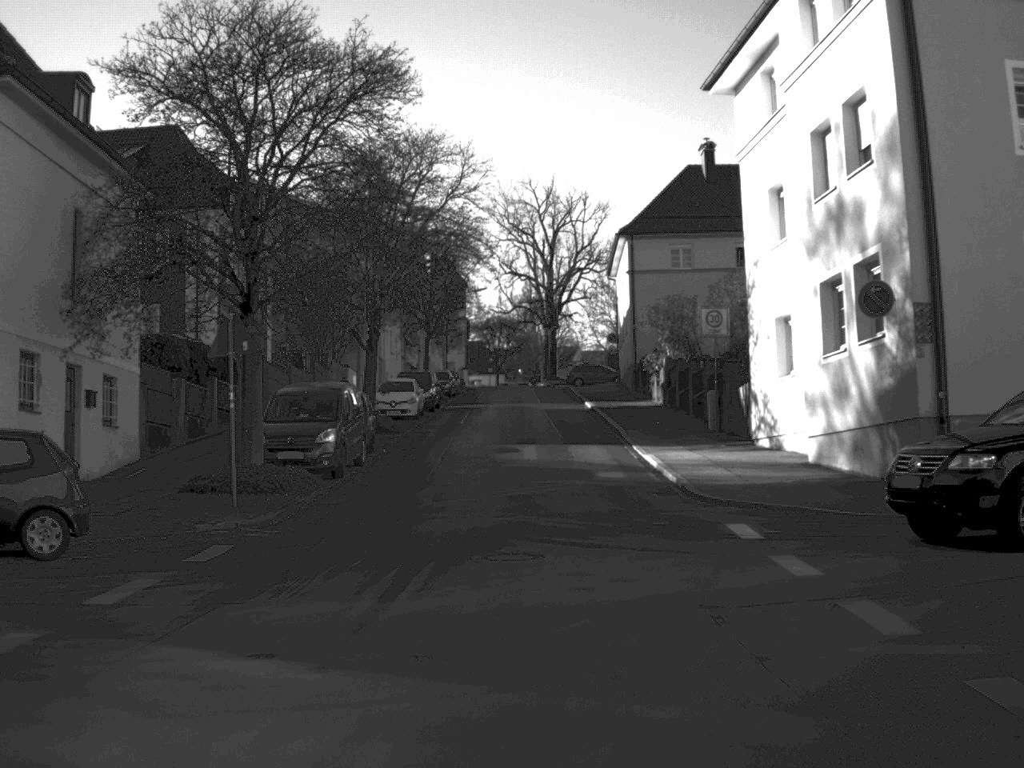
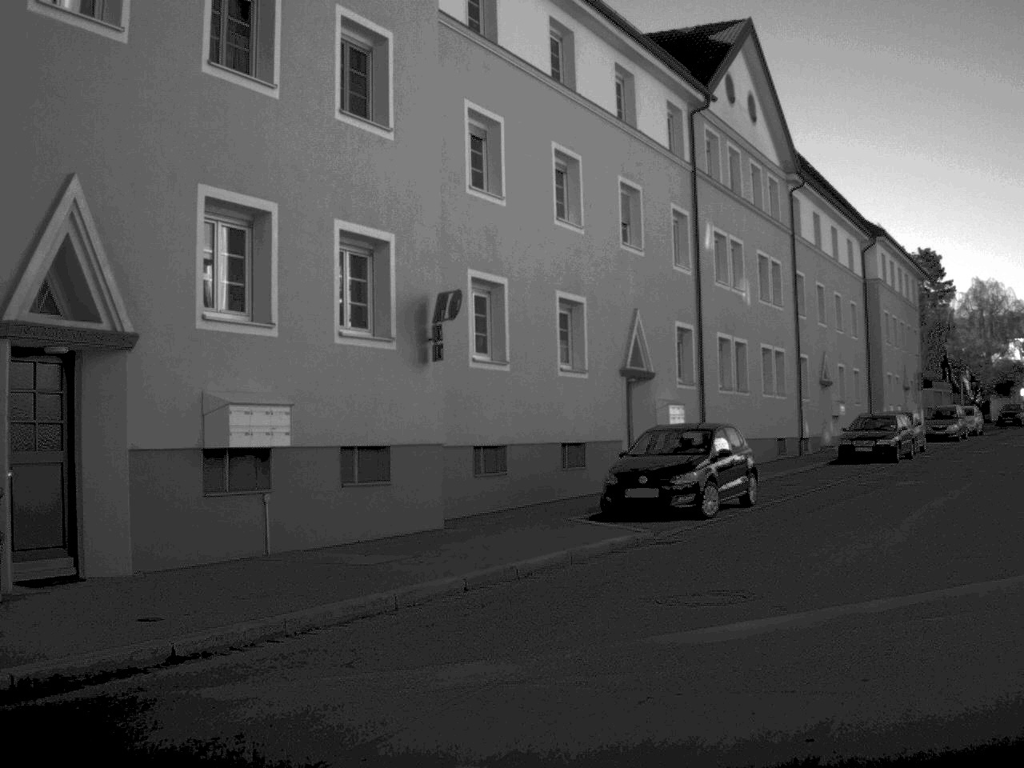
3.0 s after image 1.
(+5.0, +10.3) m; +60°
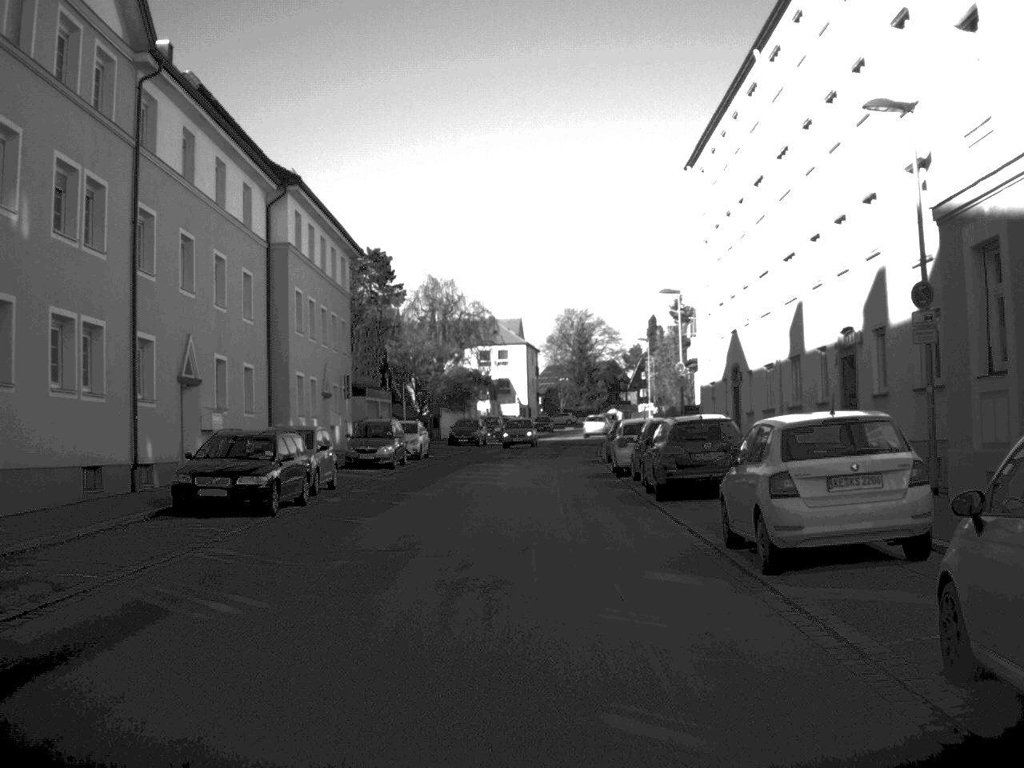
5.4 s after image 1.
(+4.8, +15.0) m; +23°
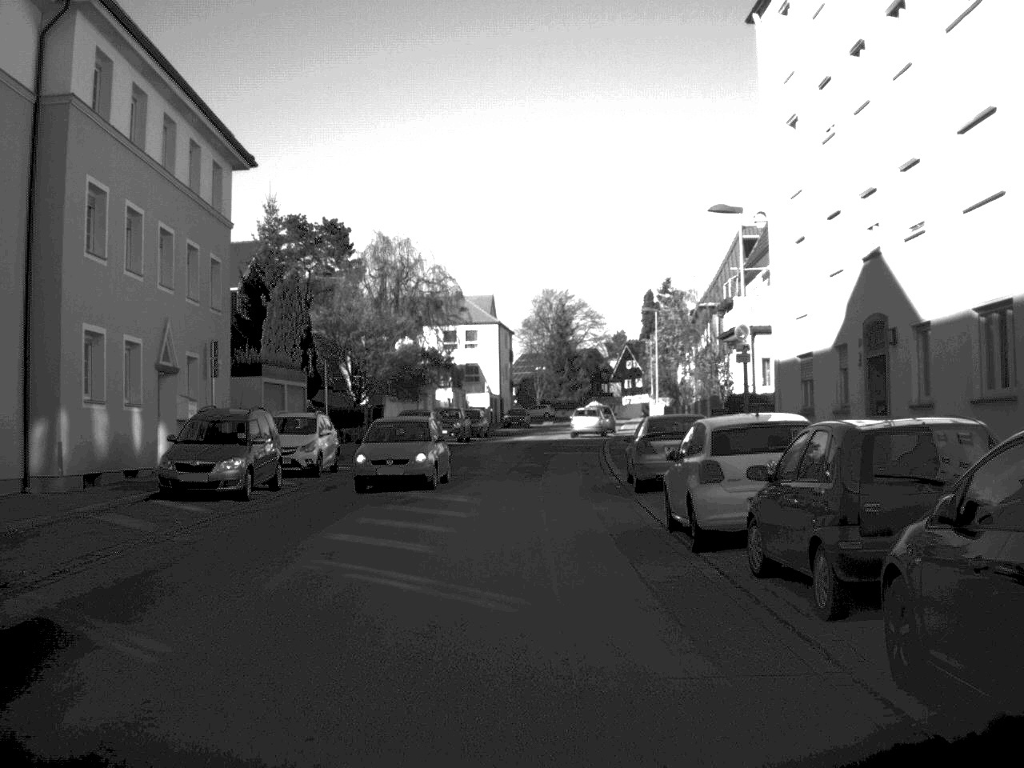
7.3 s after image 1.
(+0.2, +18.8) m; +1°
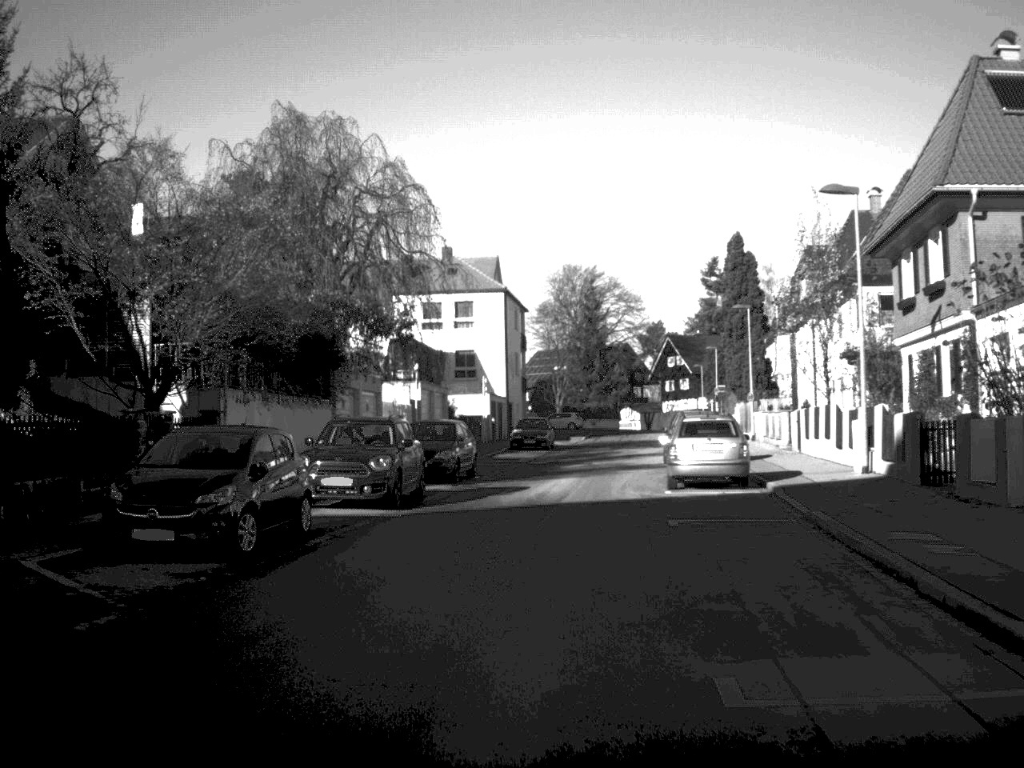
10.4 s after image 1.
(-0.4, +35.1) m; -1°
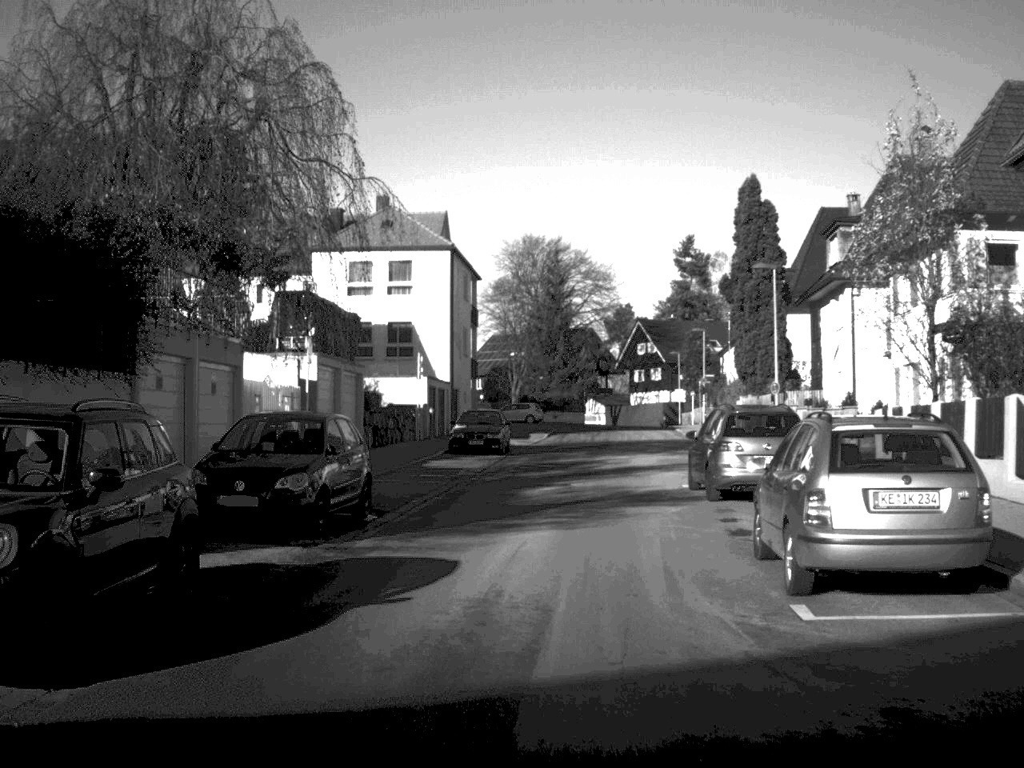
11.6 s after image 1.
(+0.2, +14.7) m; +2°
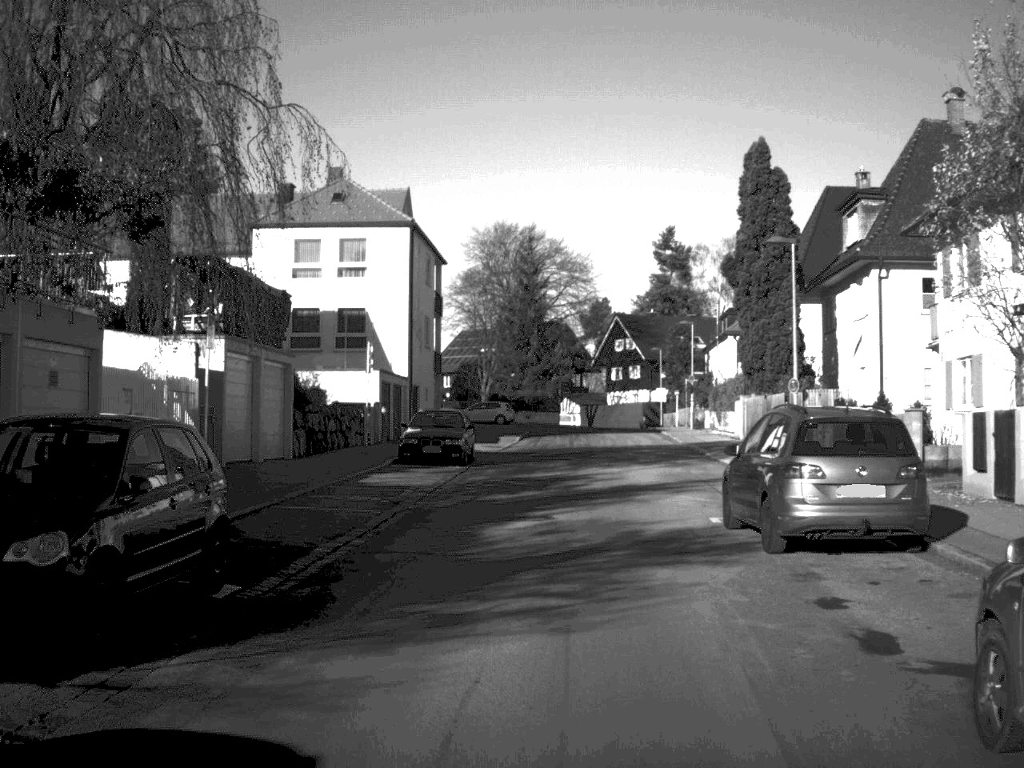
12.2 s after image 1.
(+0.1, +7.2) m; +1°
